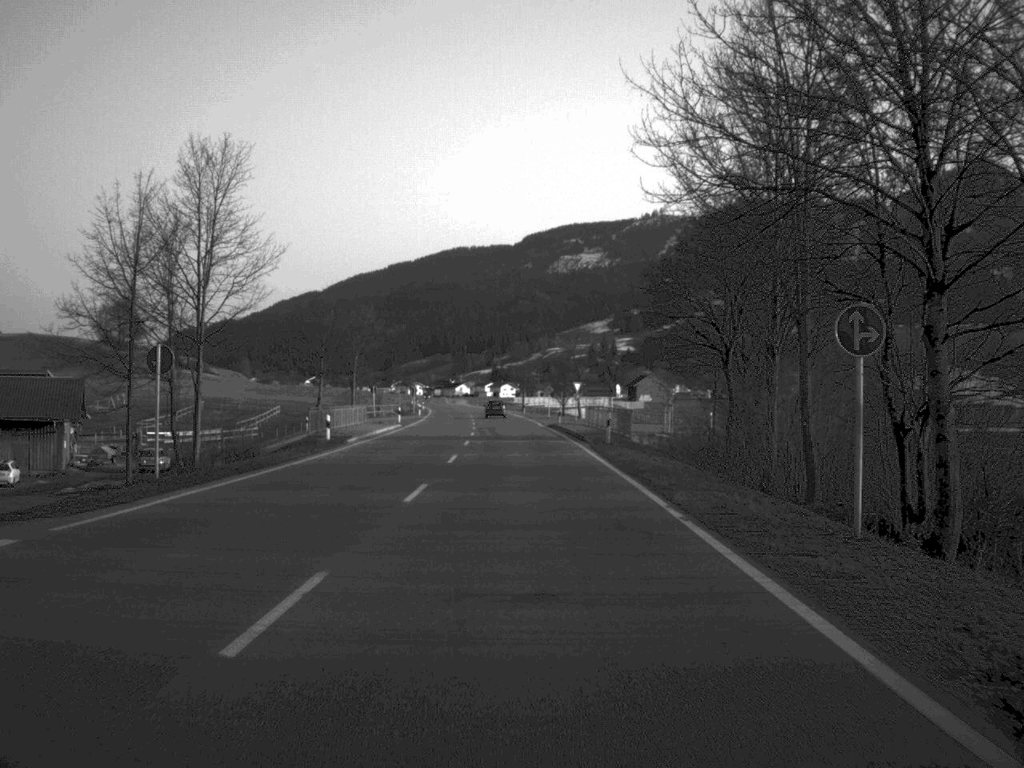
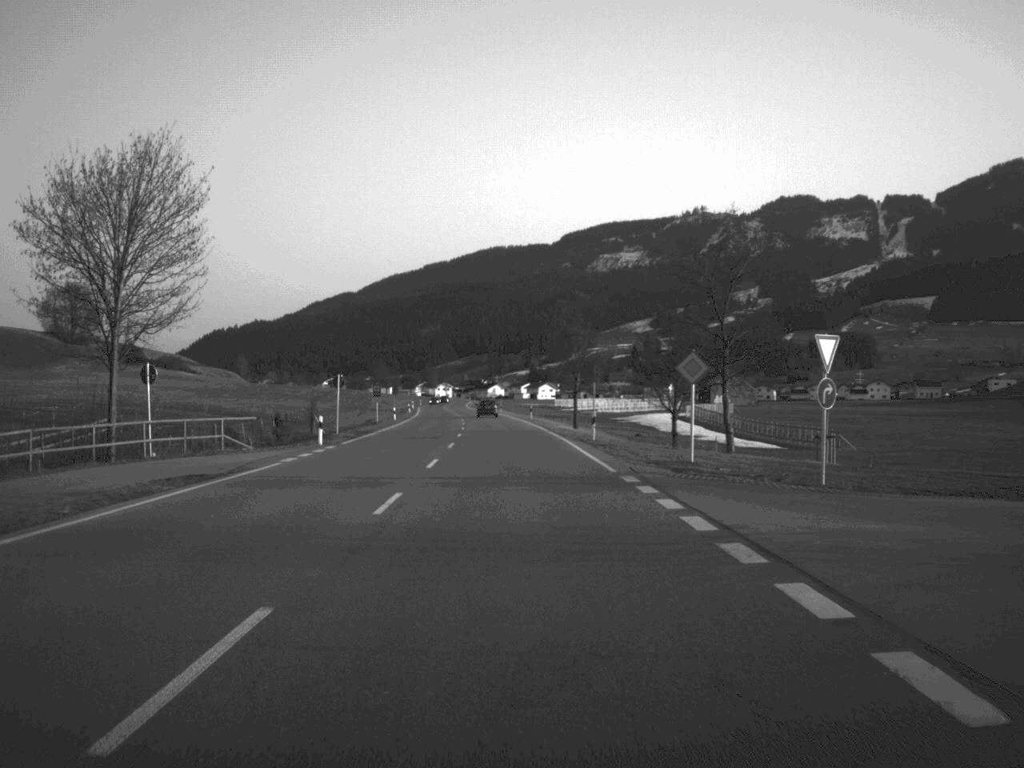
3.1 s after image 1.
(-1.0, +74.1) m; -2°
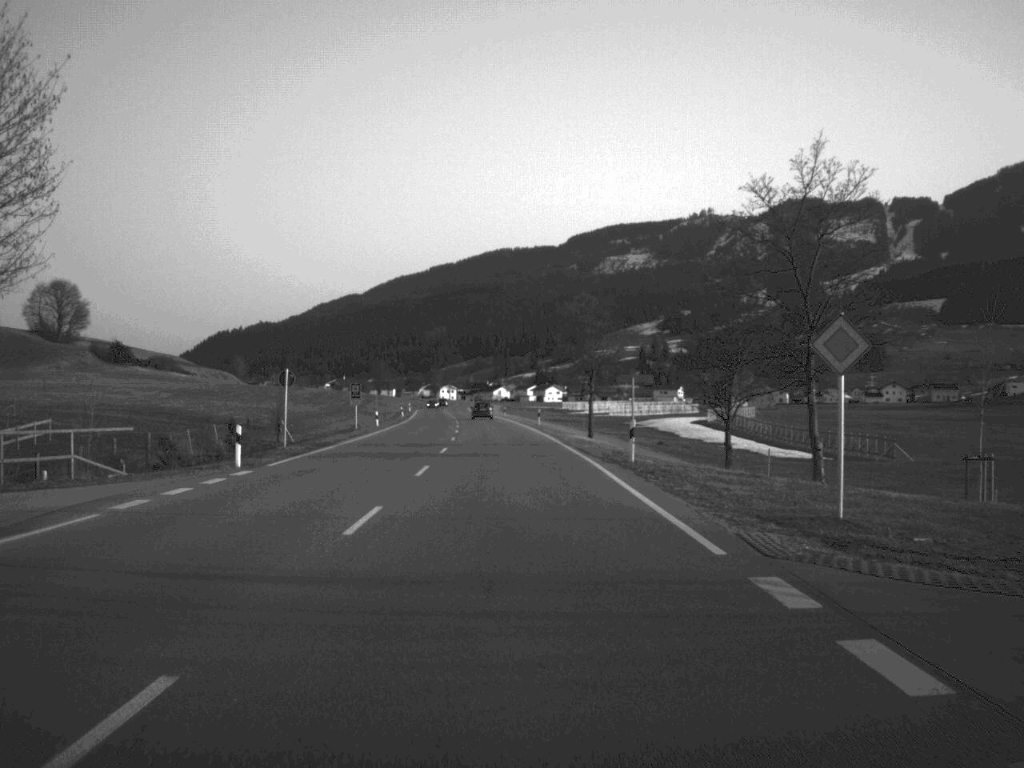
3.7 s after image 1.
(0.0, +14.2) m; 0°
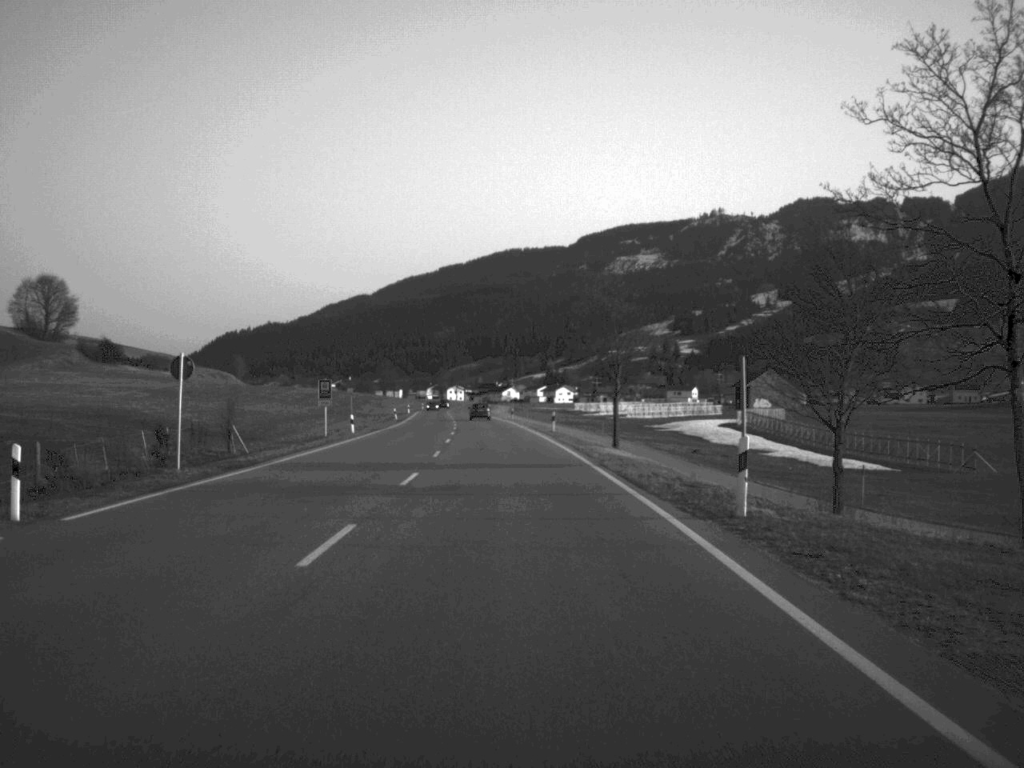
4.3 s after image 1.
(-0.1, +15.0) m; 0°
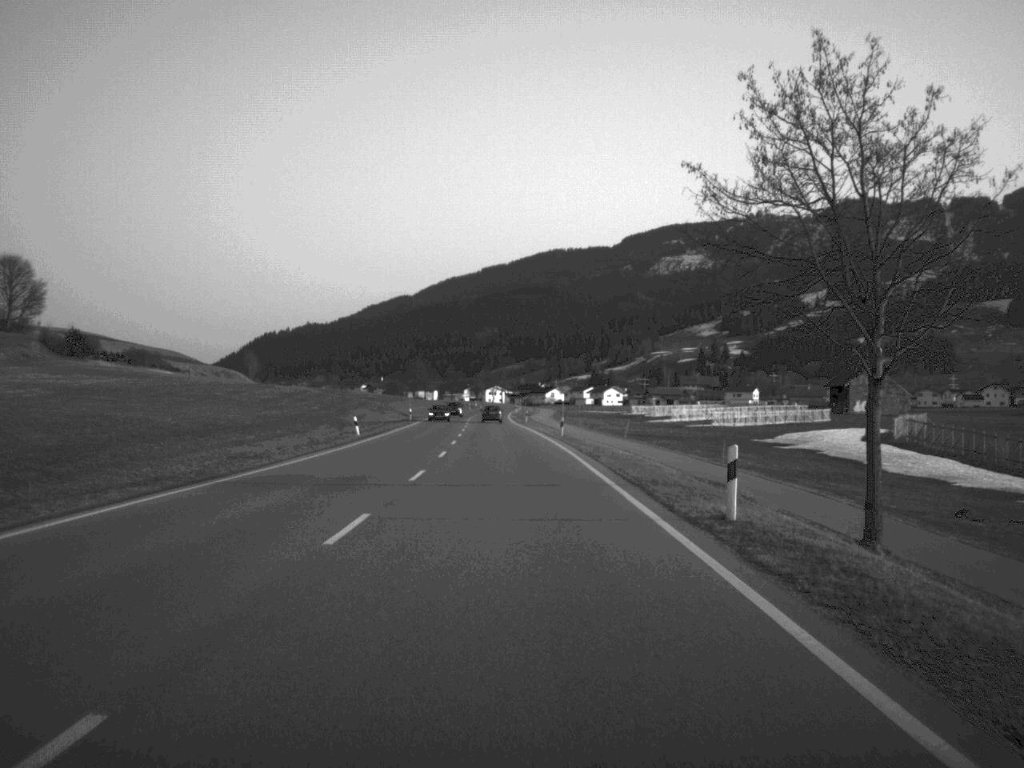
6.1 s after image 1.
(-0.7, +45.9) m; -2°
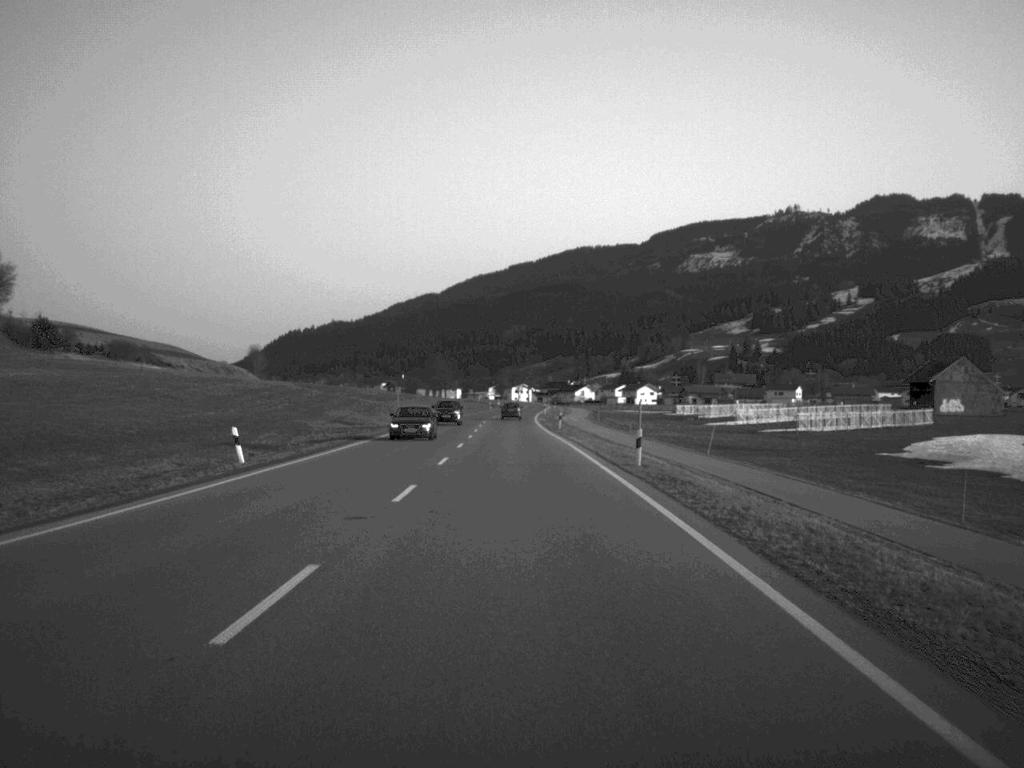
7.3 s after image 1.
(-0.3, +29.7) m; -1°
